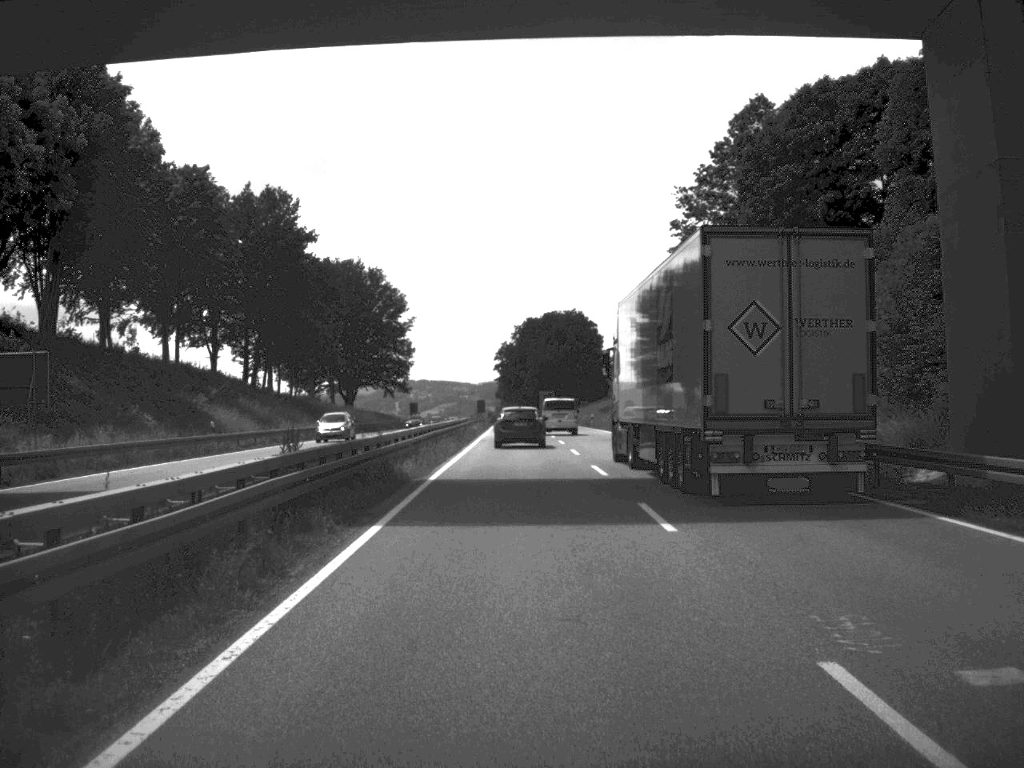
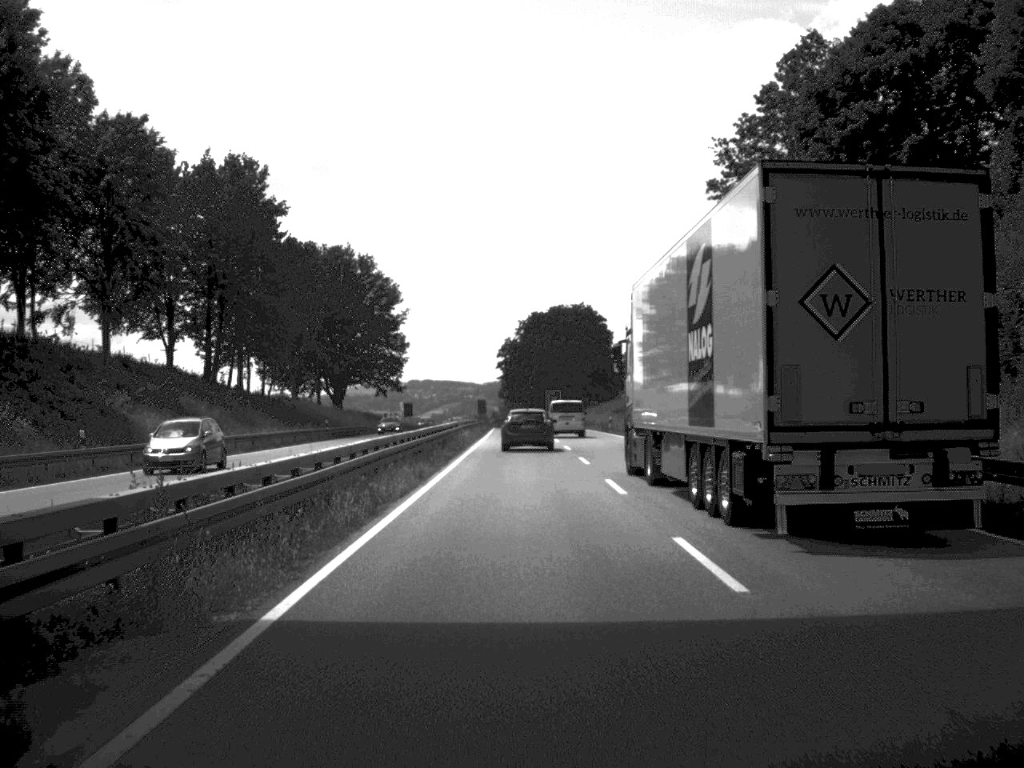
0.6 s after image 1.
(0.0, +16.6) m; 0°
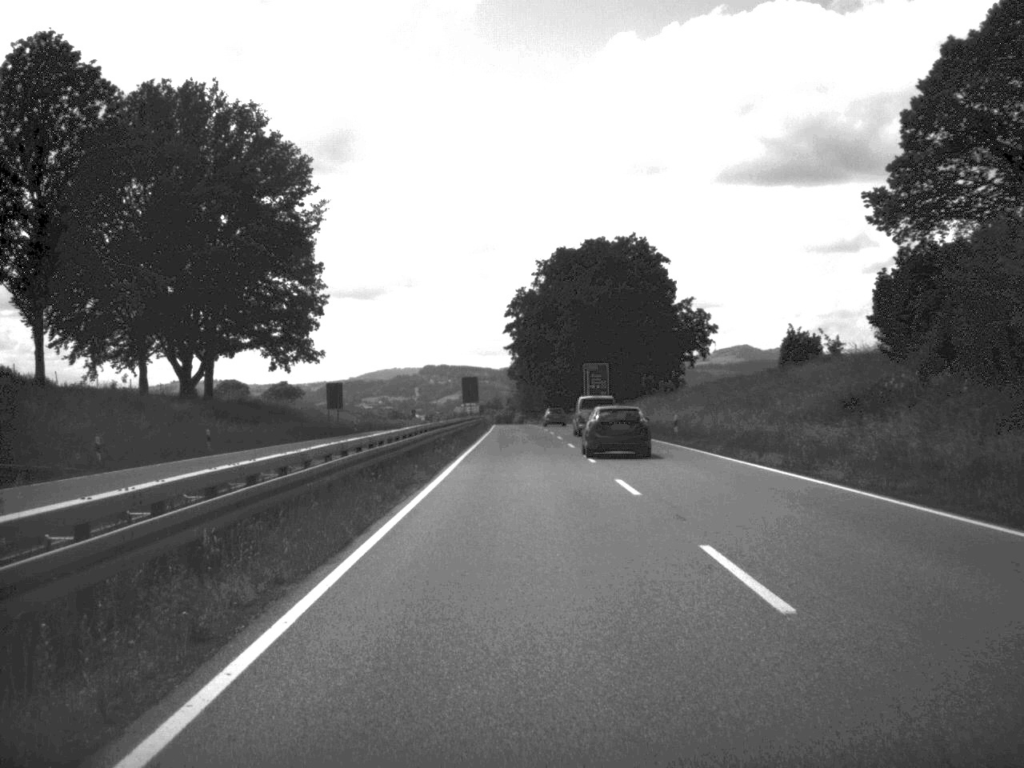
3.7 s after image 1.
(-0.9, +83.6) m; -1°
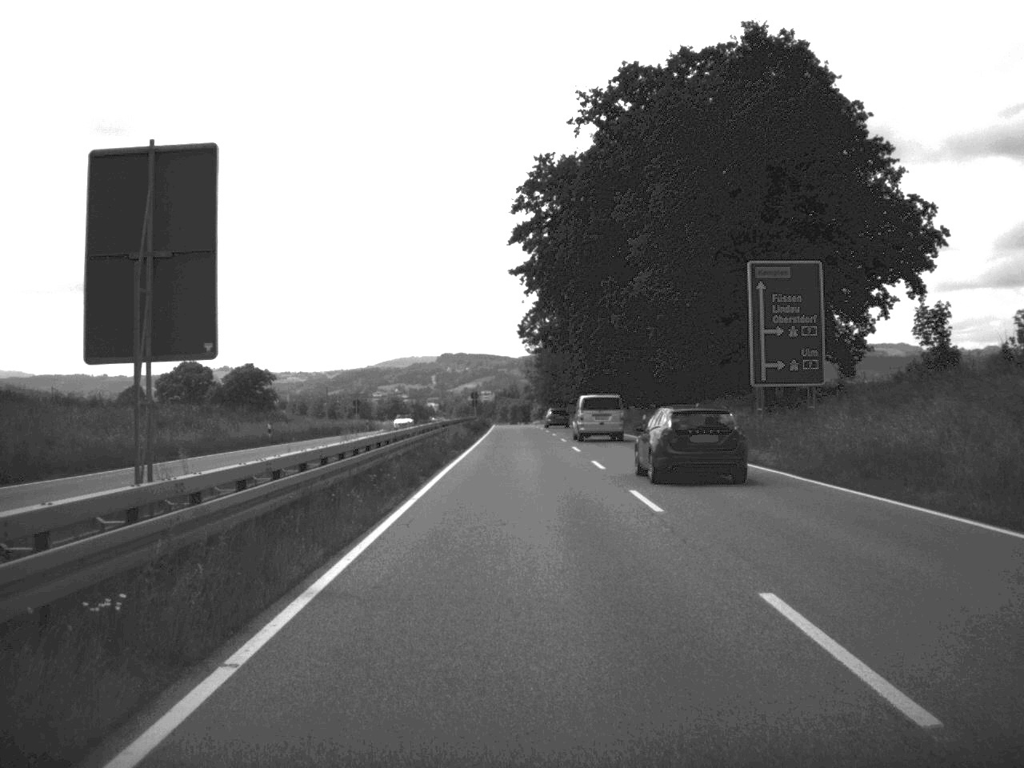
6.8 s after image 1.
(-0.9, +85.8) m; -1°
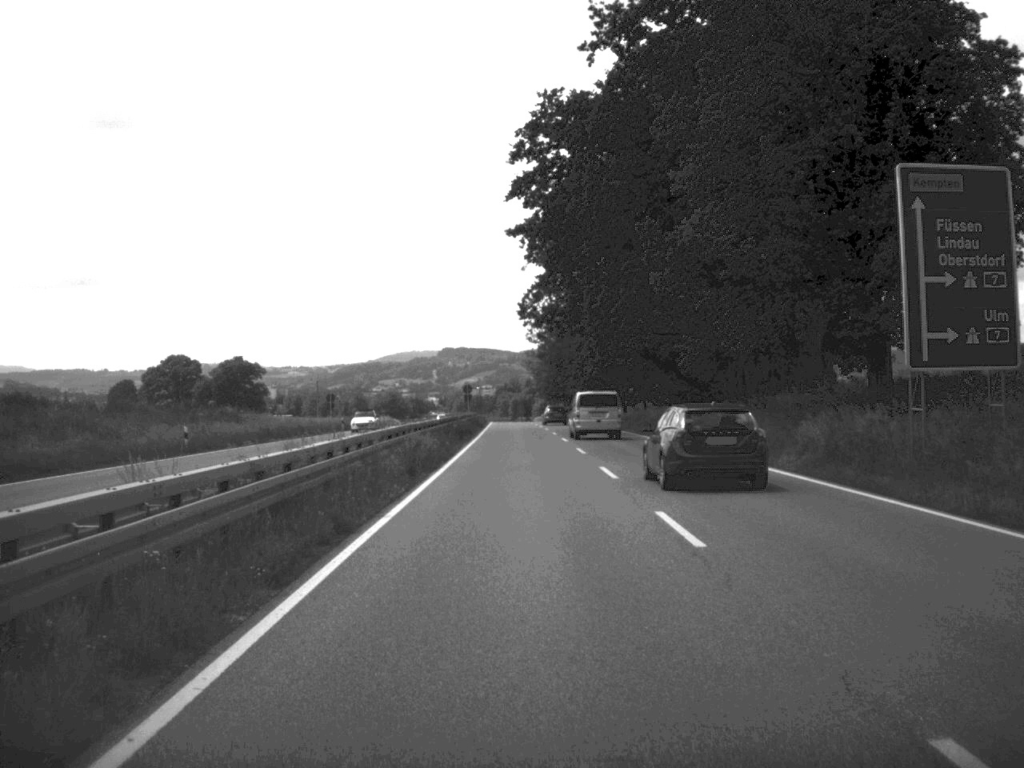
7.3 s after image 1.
(0.0, +16.3) m; 0°
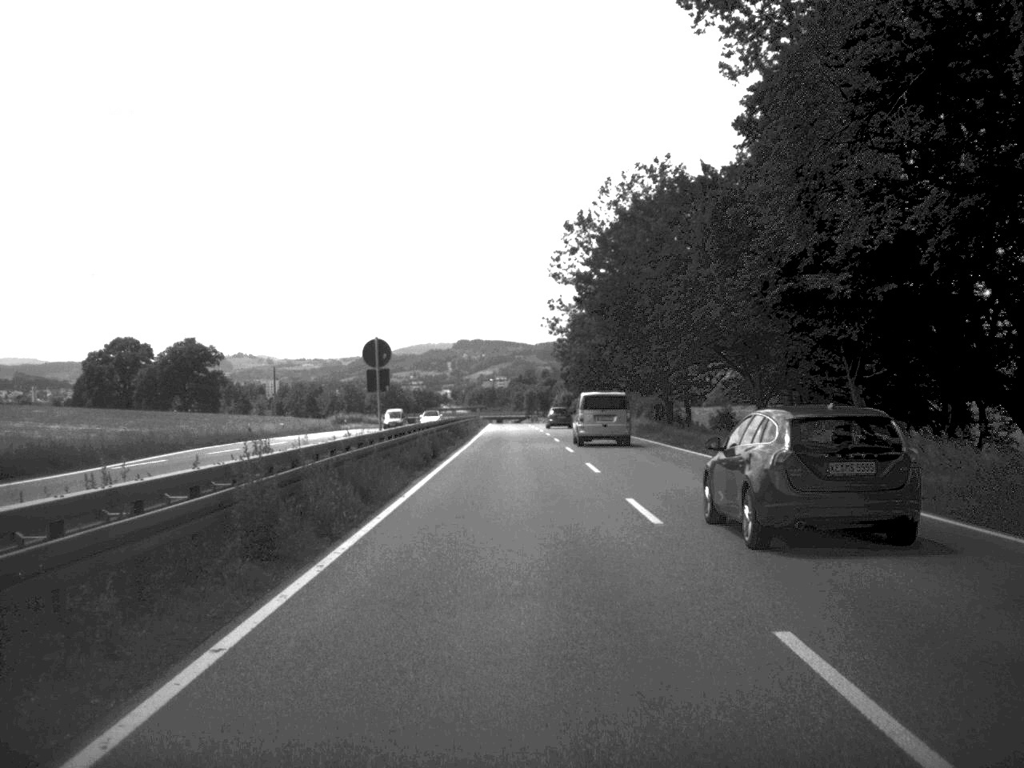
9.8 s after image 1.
(-0.5, +67.7) m; -1°
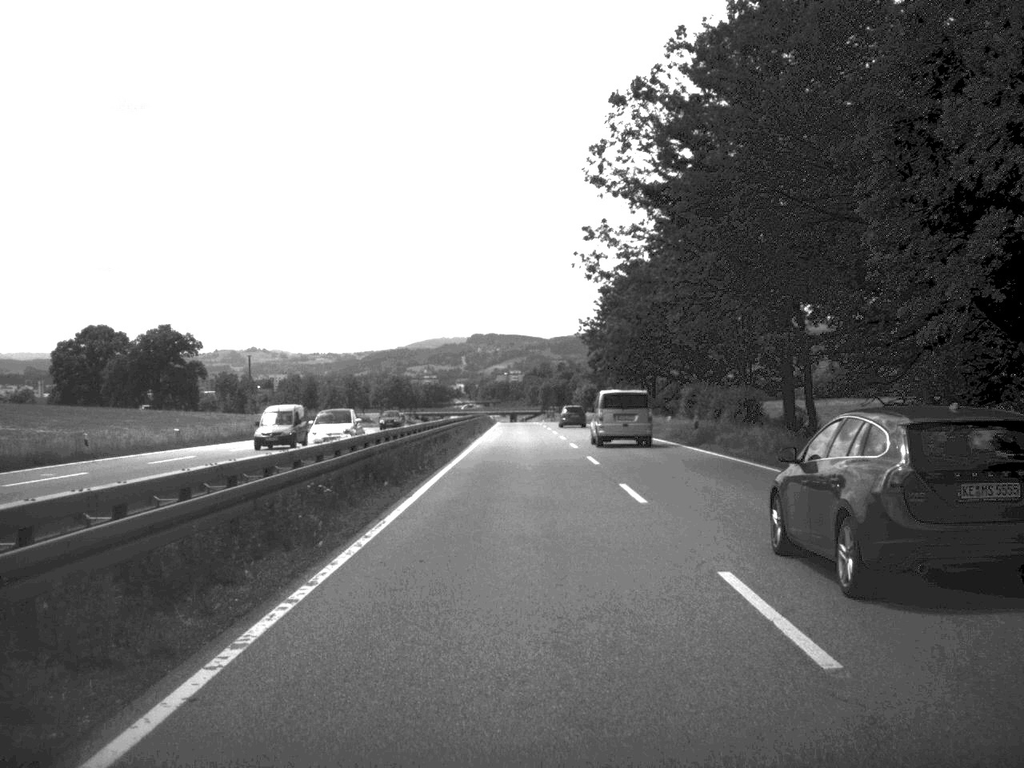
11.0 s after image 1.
(-0.2, +32.4) m; -1°
